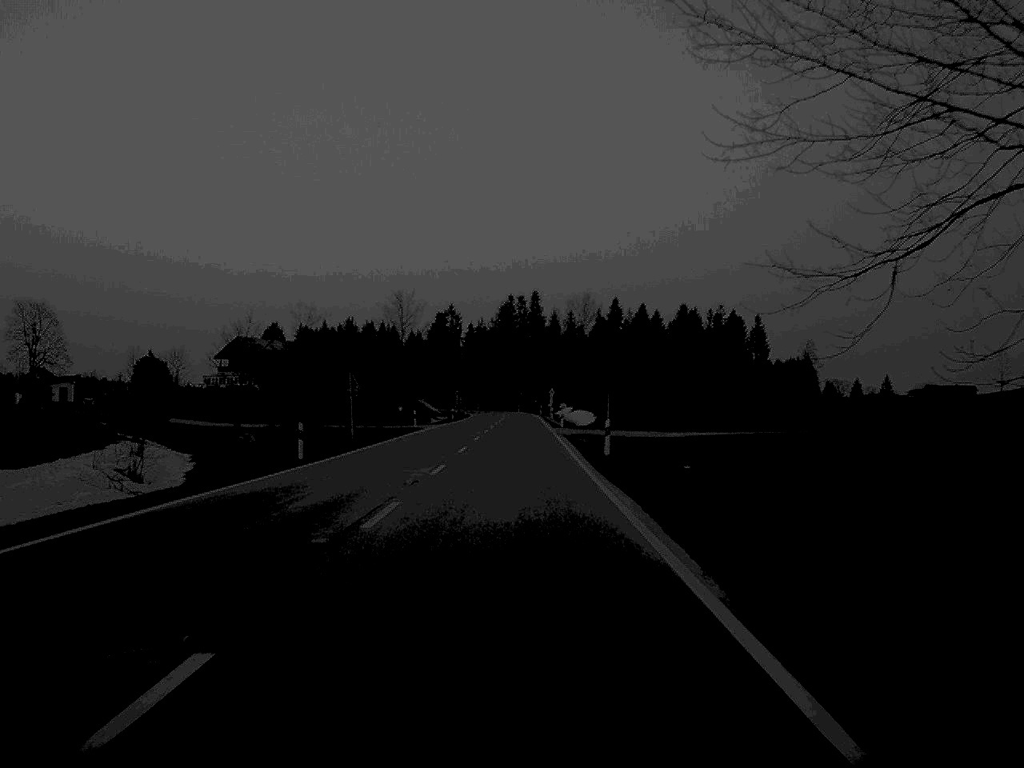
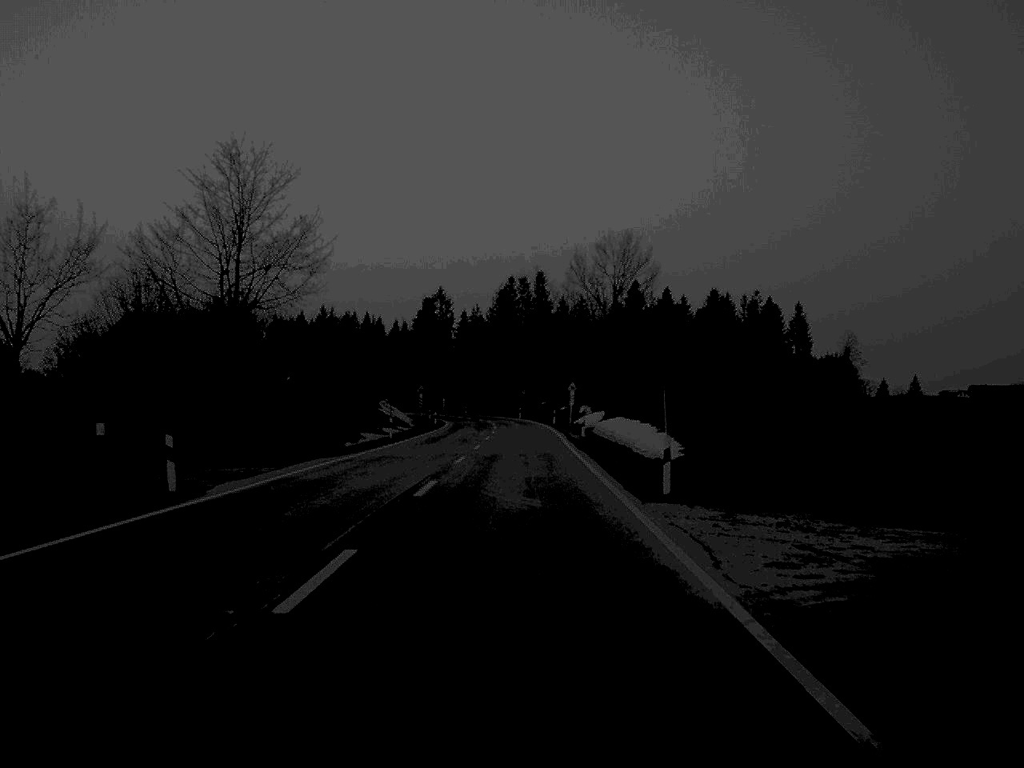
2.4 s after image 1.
(-0.1, +53.7) m; 0°
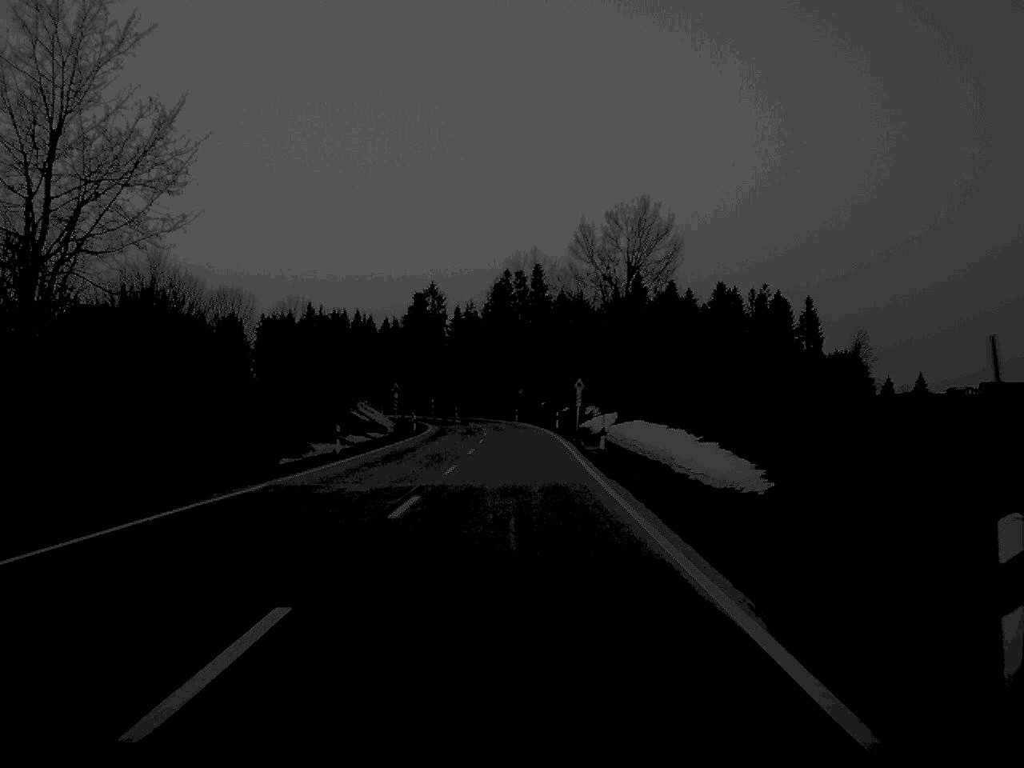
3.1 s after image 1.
(0.0, +15.6) m; 0°
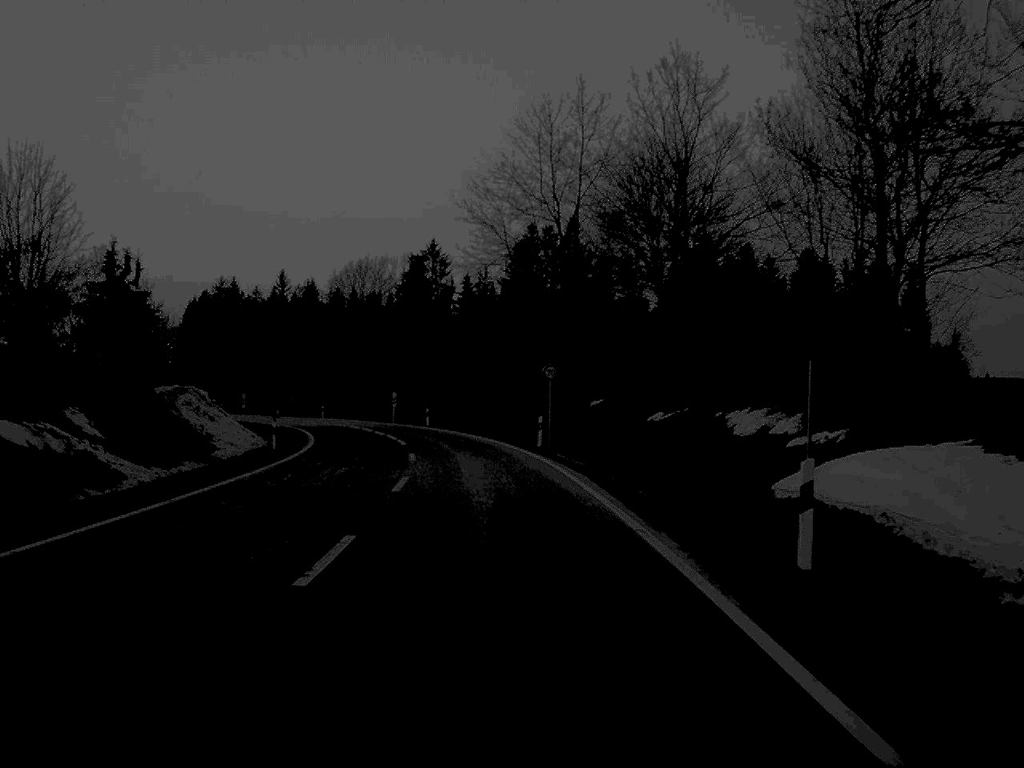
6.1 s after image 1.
(-0.2, +66.3) m; -1°
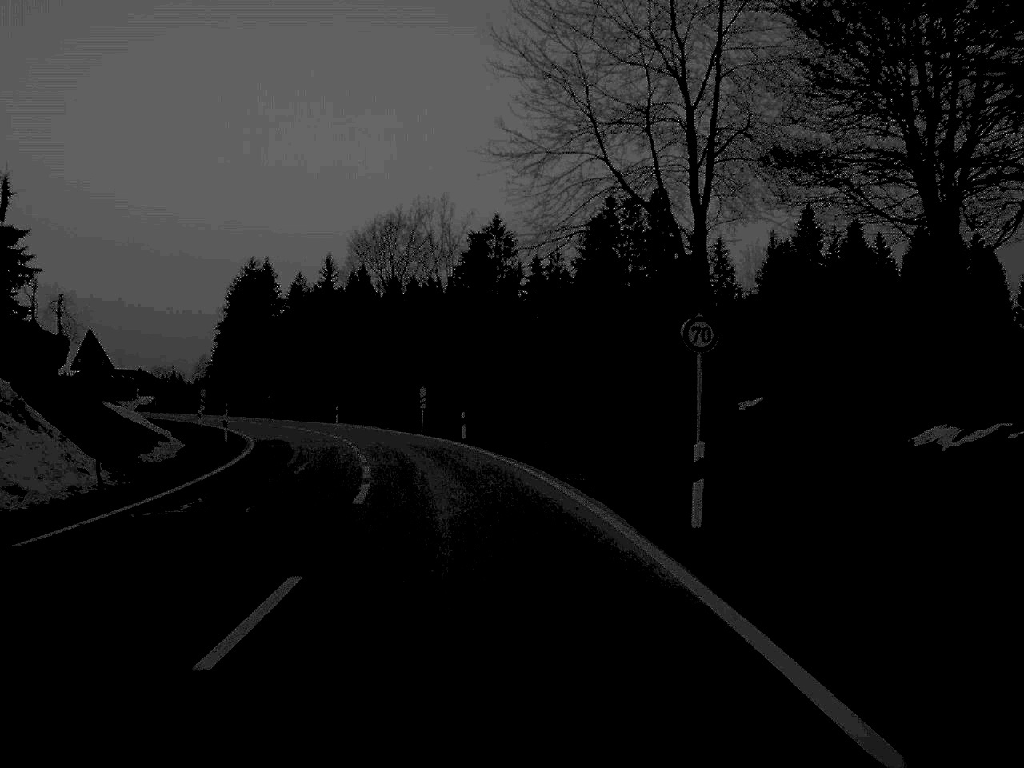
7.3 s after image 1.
(-0.7, +27.1) m; -3°
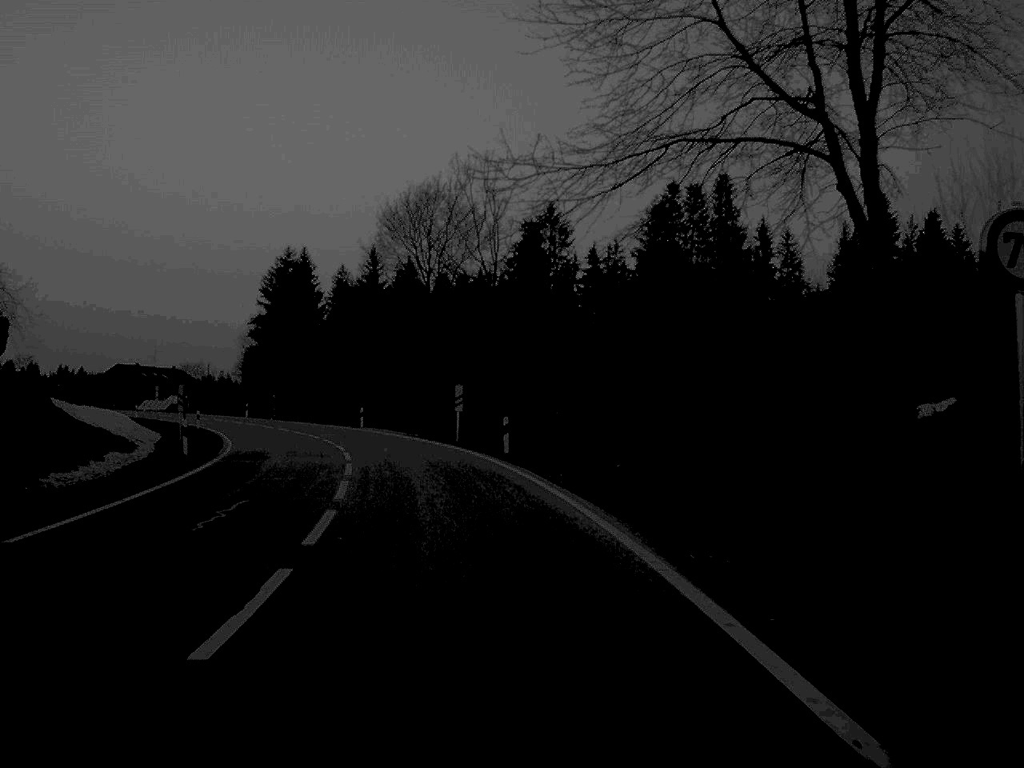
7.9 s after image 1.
(-0.2, +12.1) m; -2°
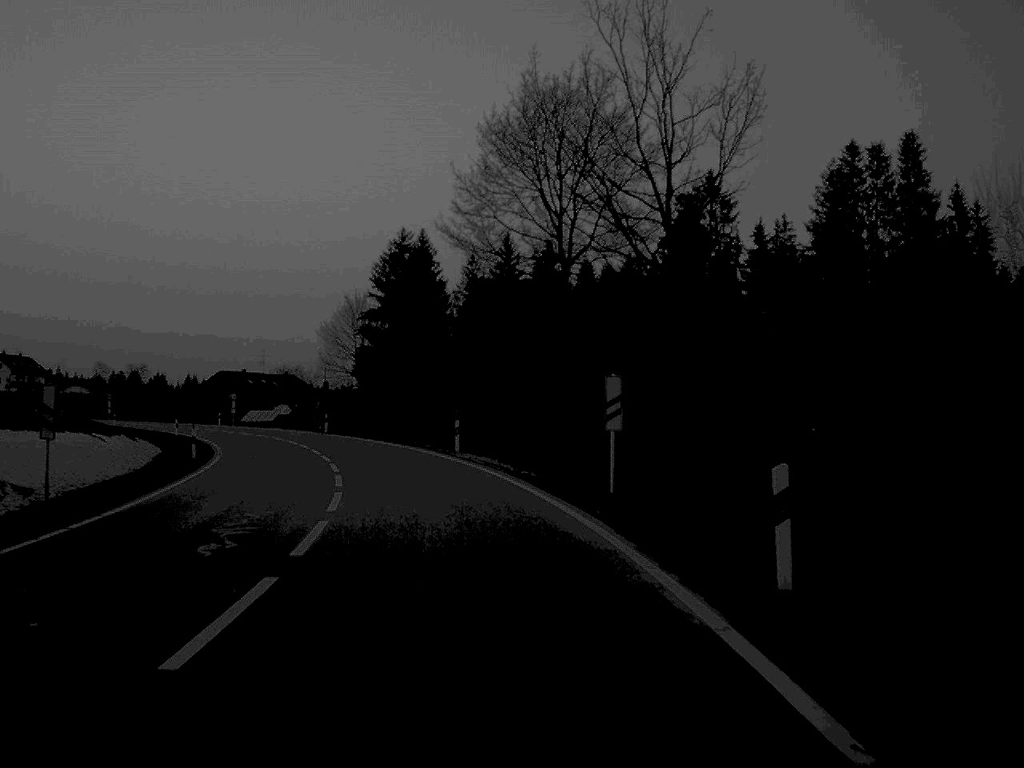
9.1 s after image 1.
(-1.3, +24.4) m; -7°
